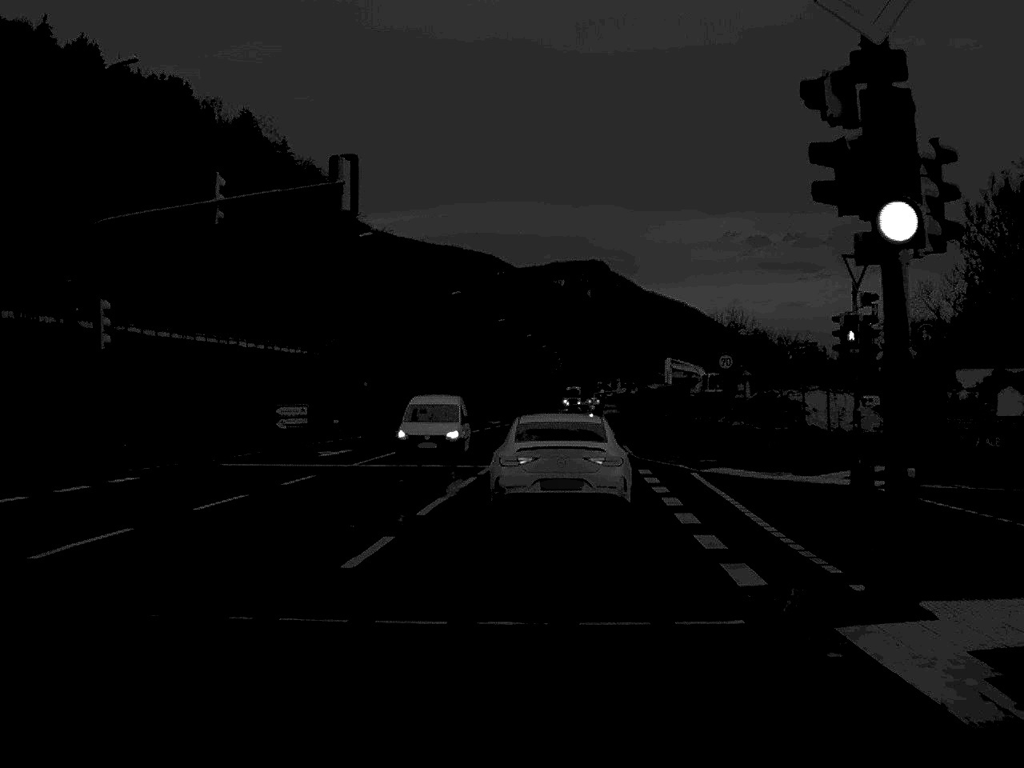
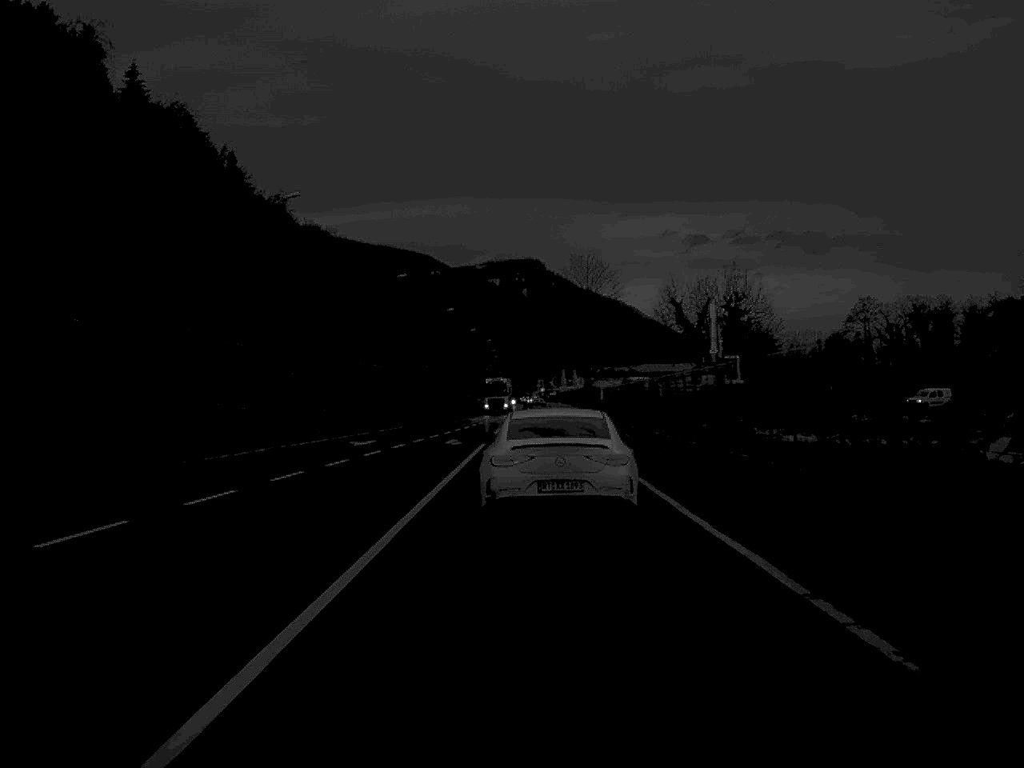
(+1.4, +47.7) m; +3°
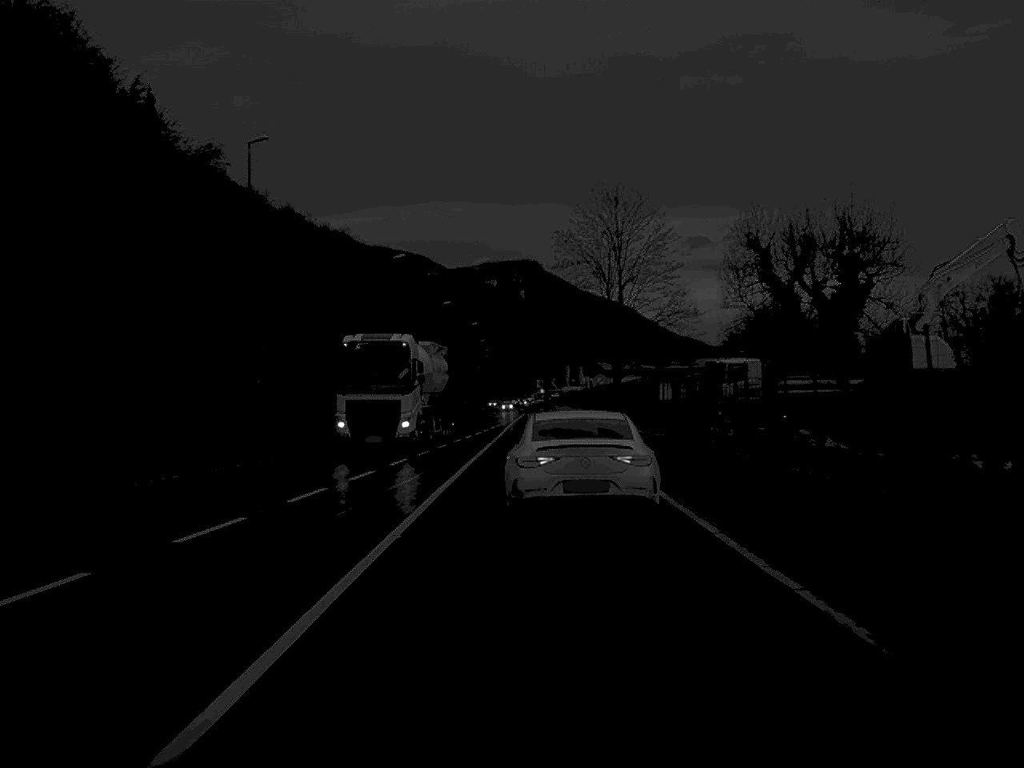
(0.0, +46.3) m; 0°
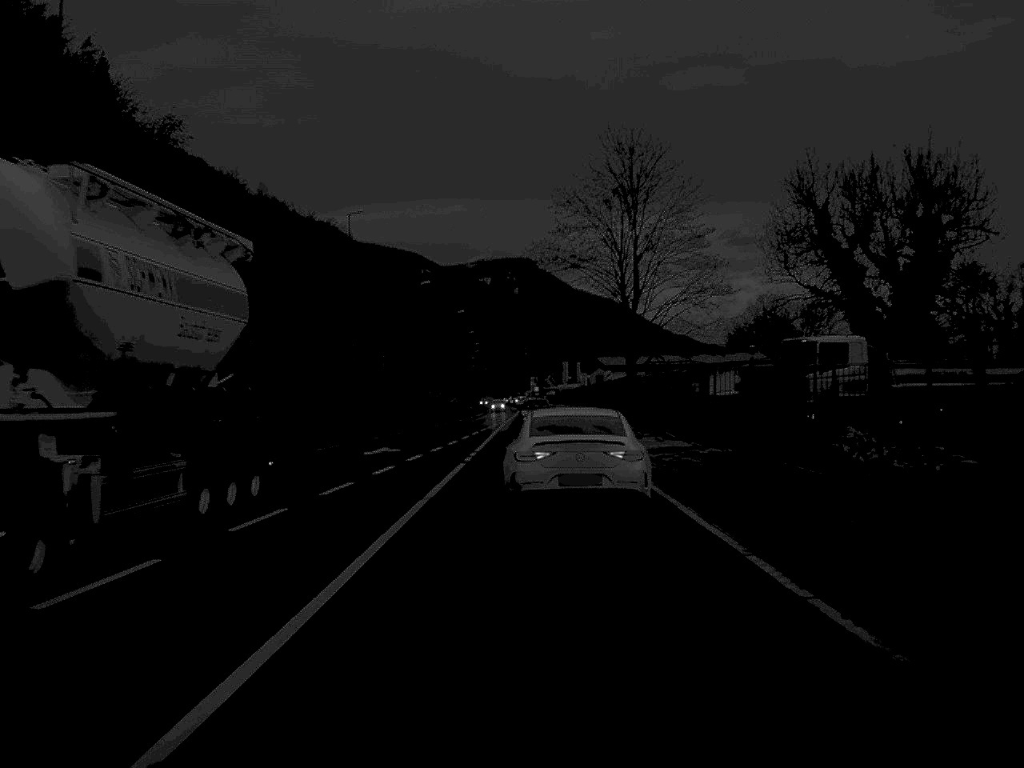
(0.0, +16.9) m; 0°
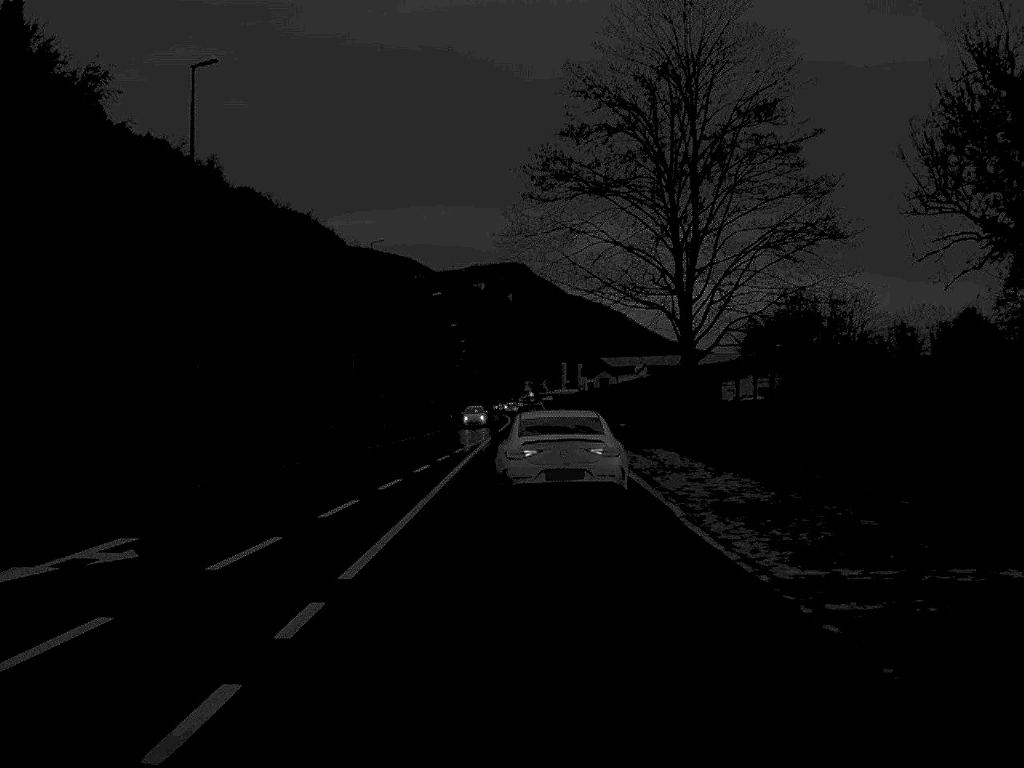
(+0.1, +27.0) m; 0°
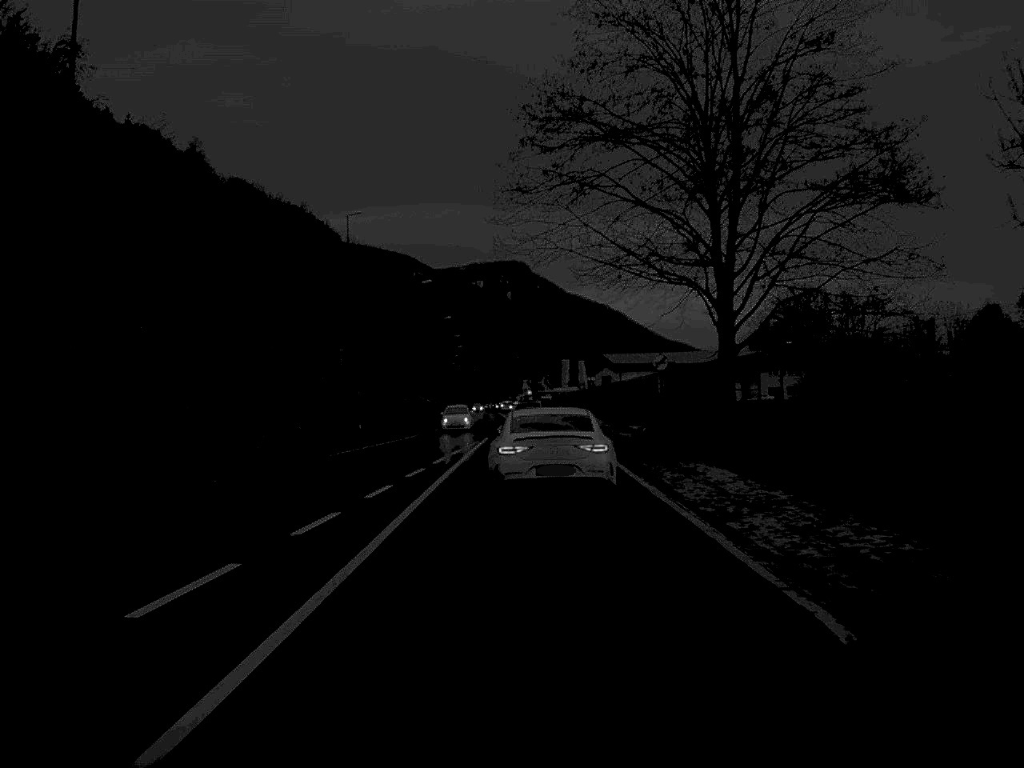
(0.0, +8.7) m; 0°
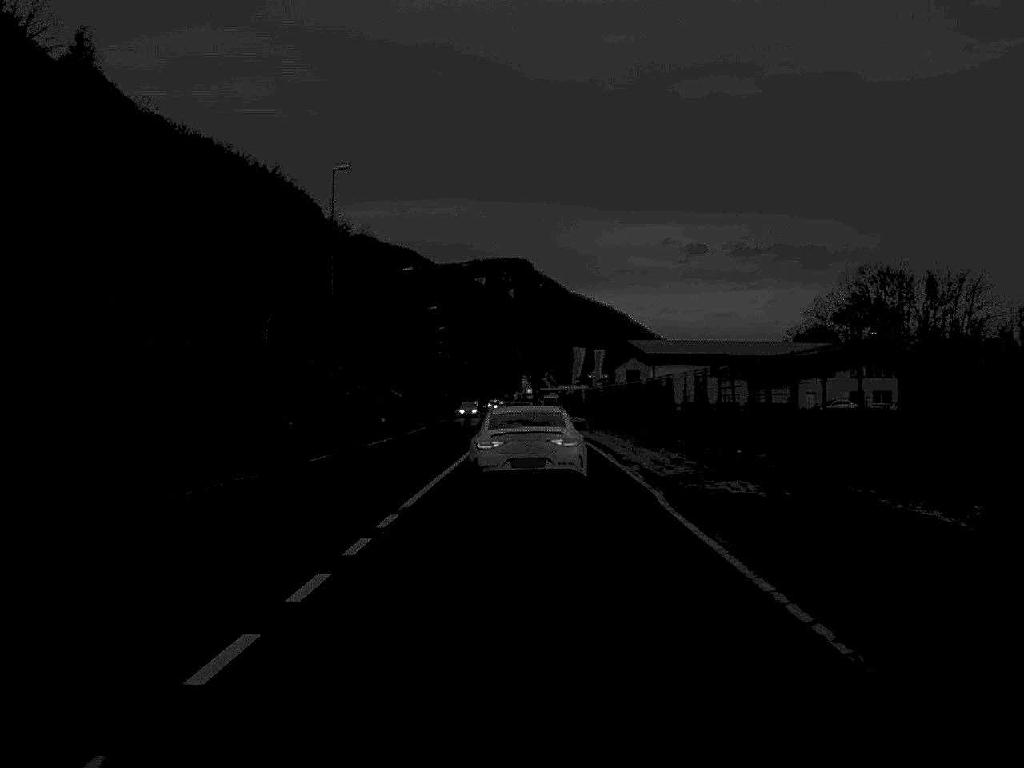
(+0.1, +43.7) m; 0°
